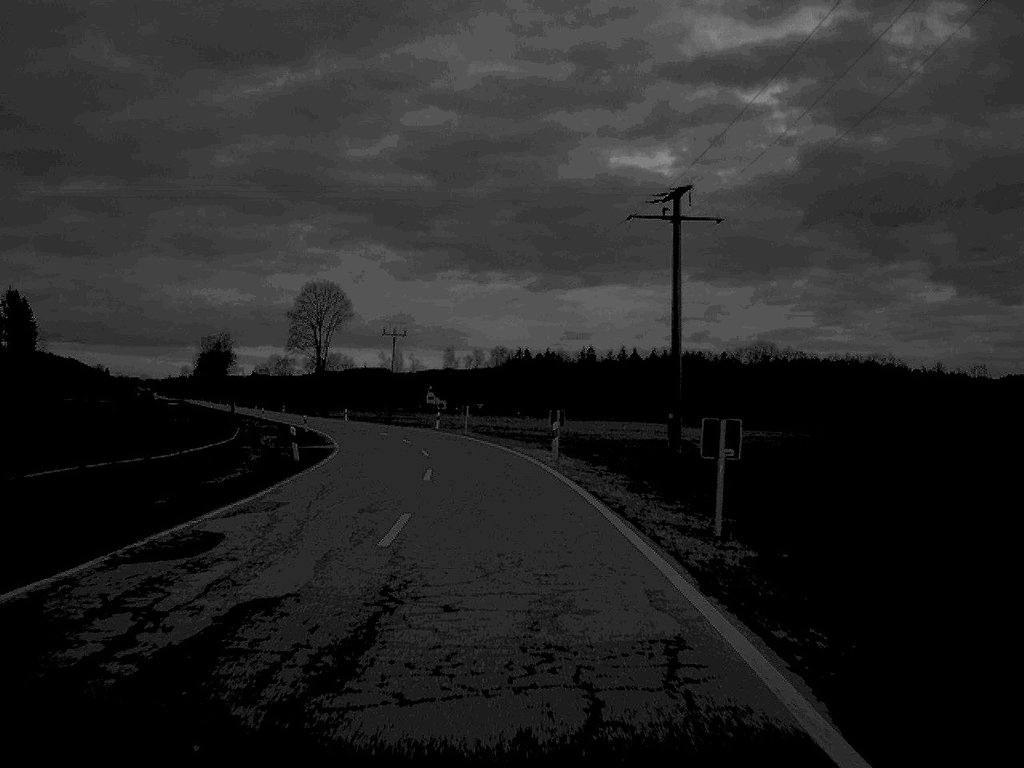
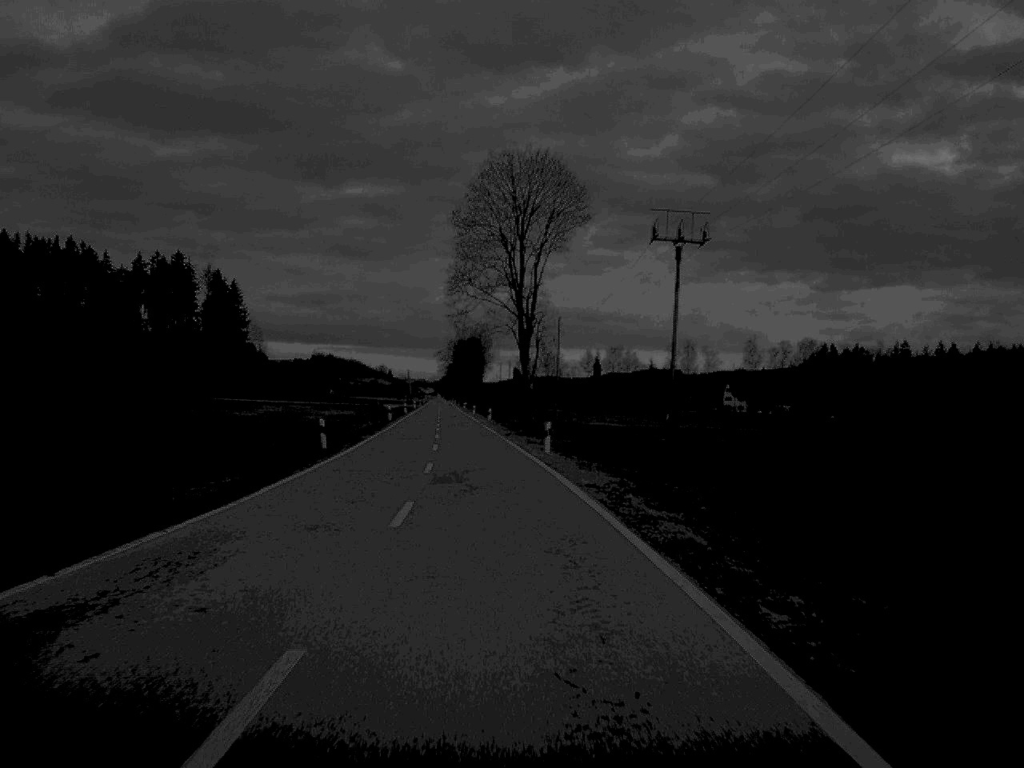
(-6.9, +70.6) m; -13°
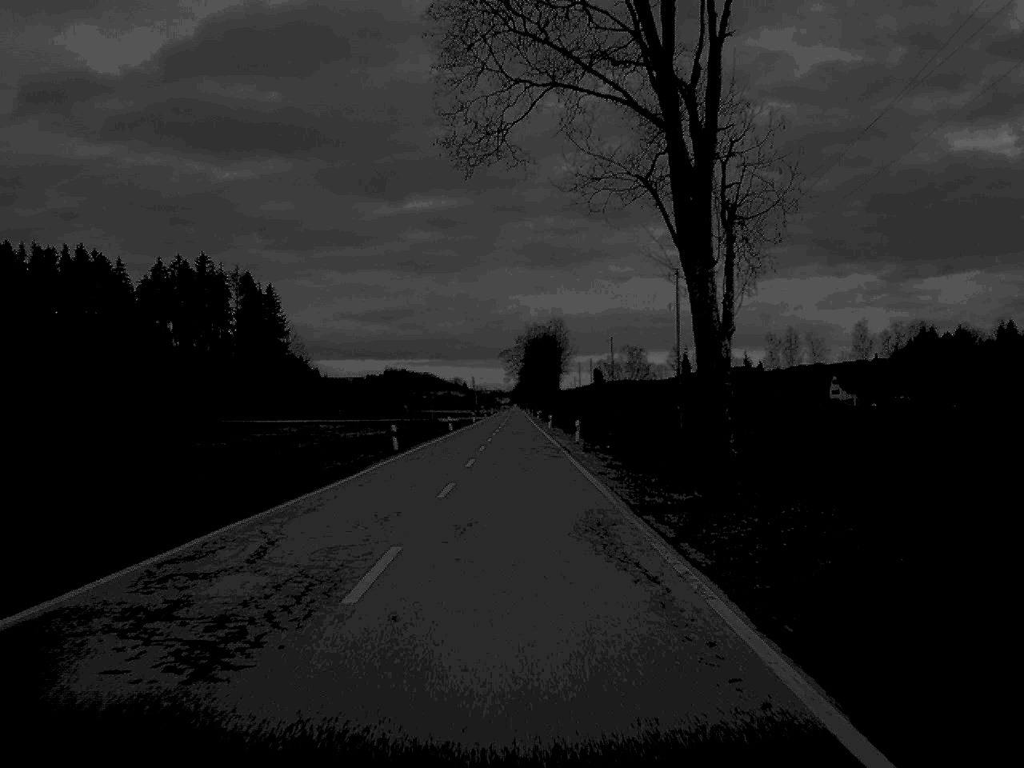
(-1.5, +43.0) m; -3°
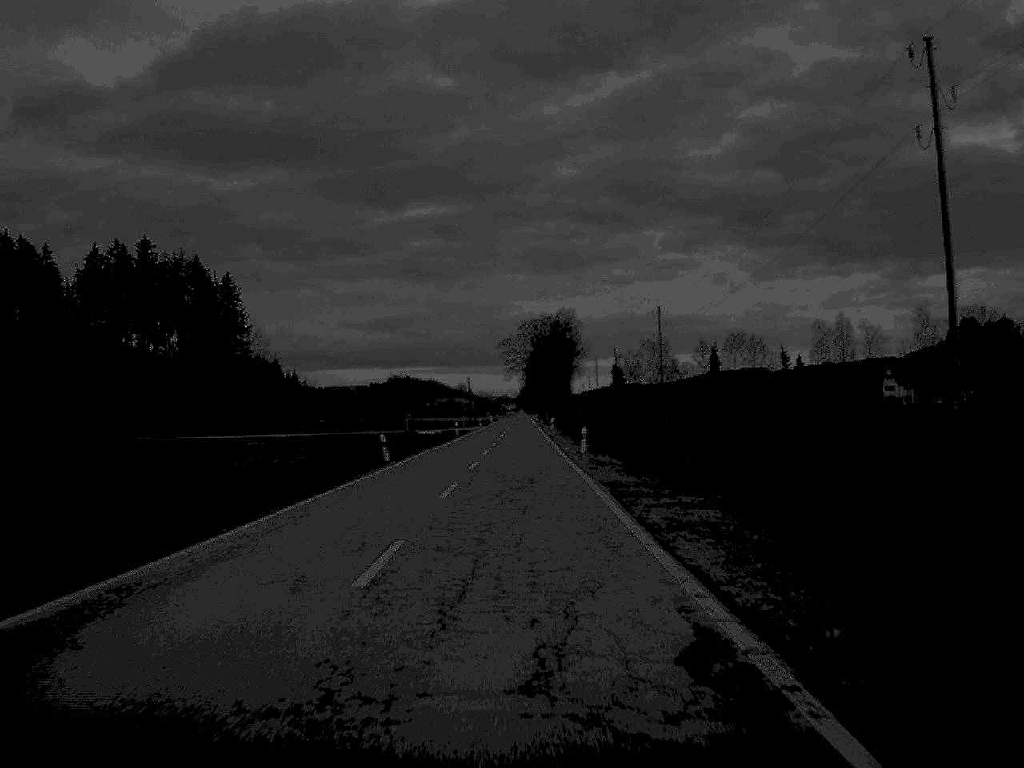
(-0.1, +47.2) m; 0°
